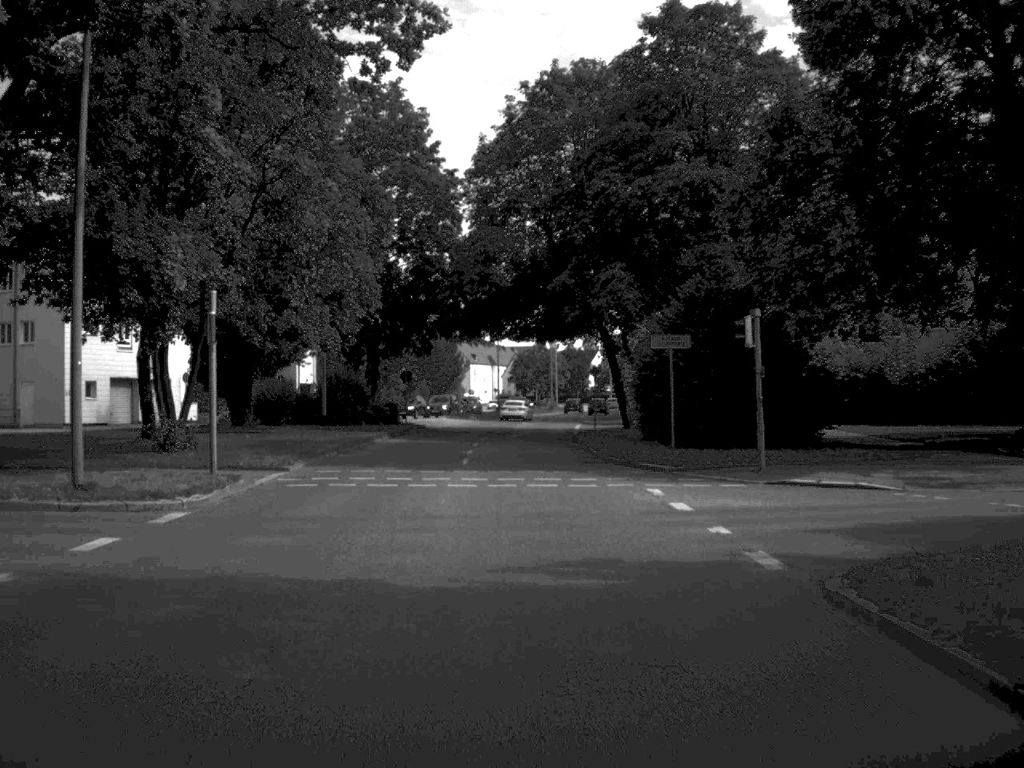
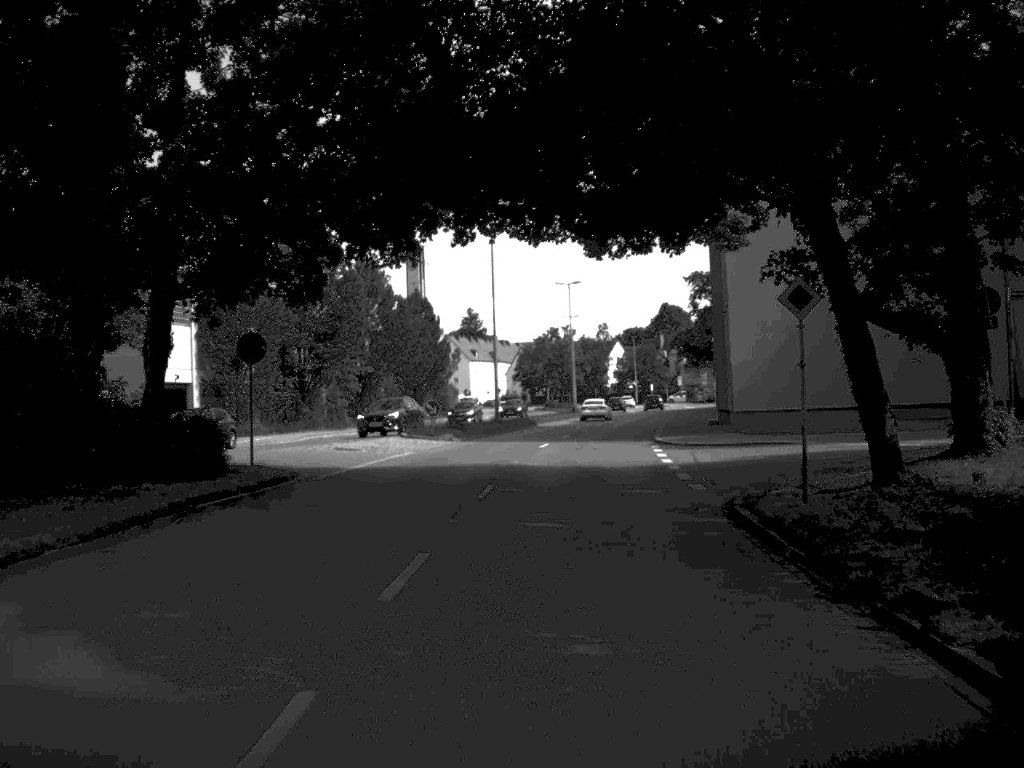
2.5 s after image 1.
(-0.5, +37.5) m; 0°
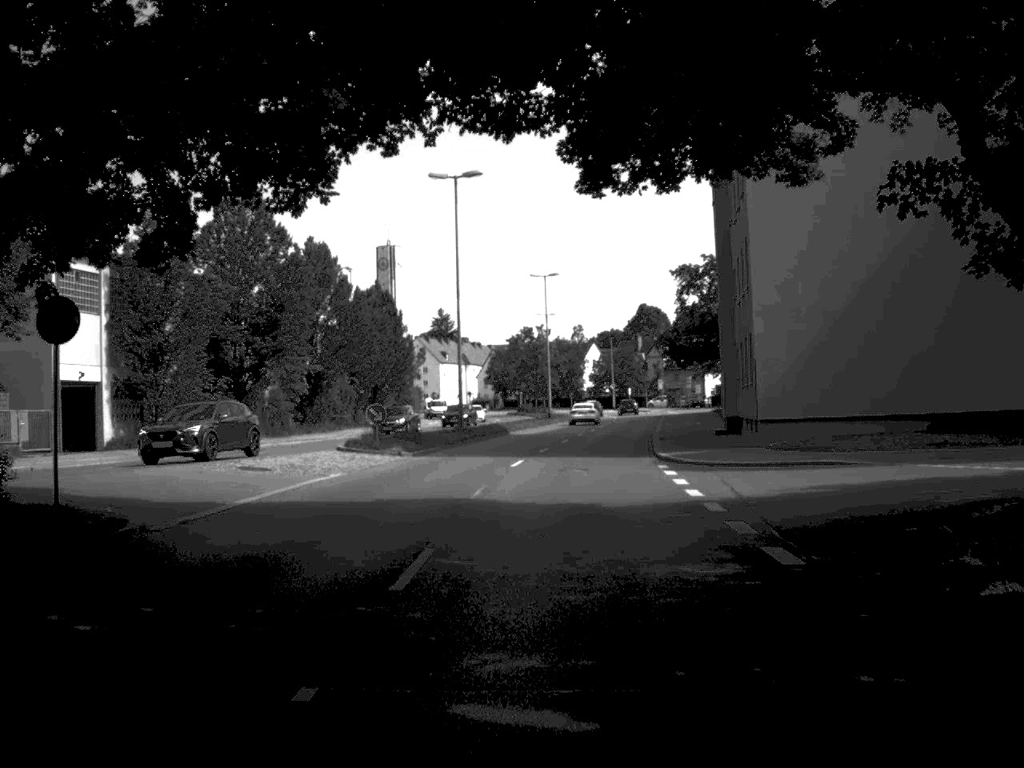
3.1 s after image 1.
(+0.1, +9.2) m; +1°
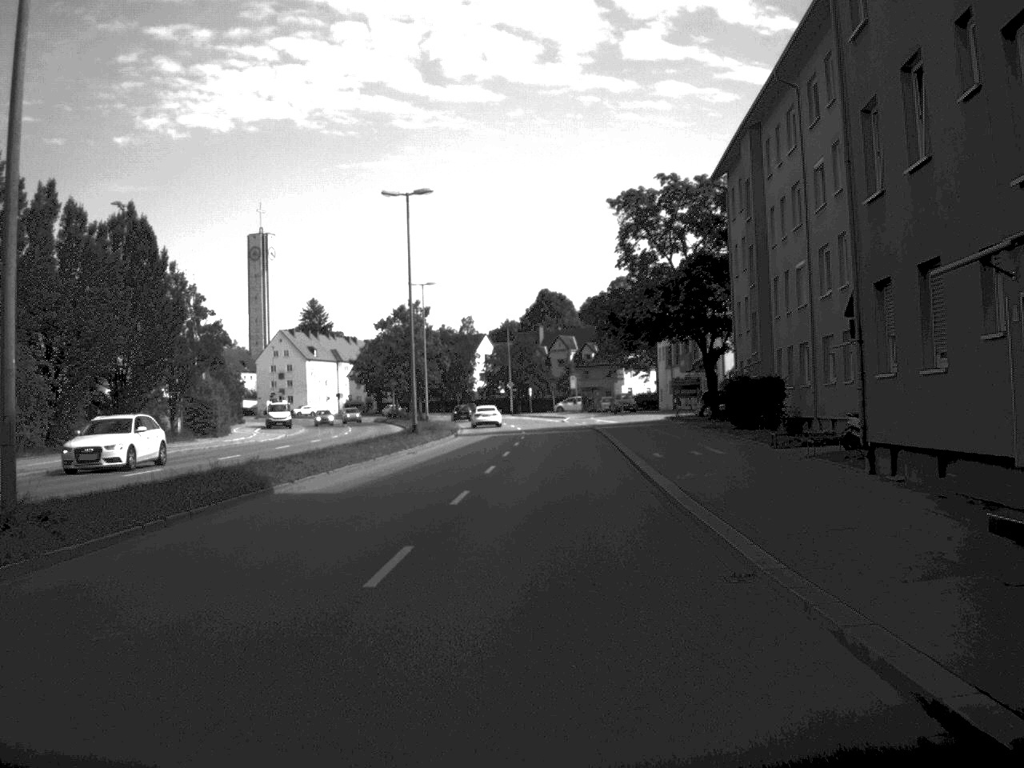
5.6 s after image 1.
(+1.6, +36.0) m; +5°
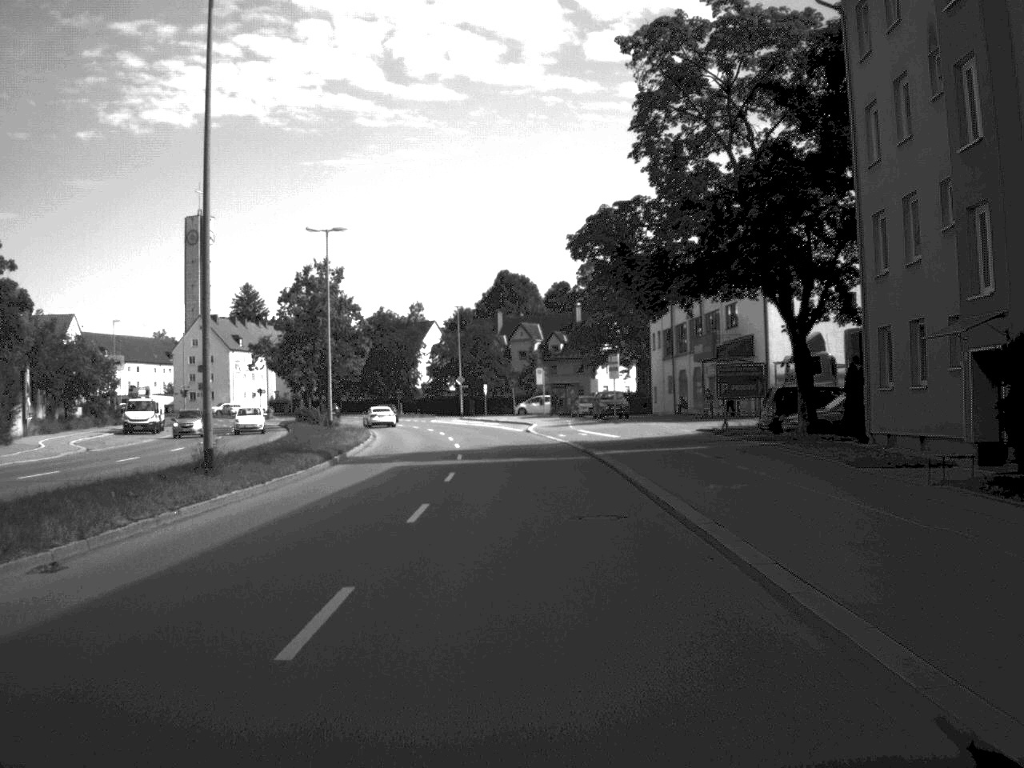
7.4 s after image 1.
(+0.5, +28.7) m; +2°
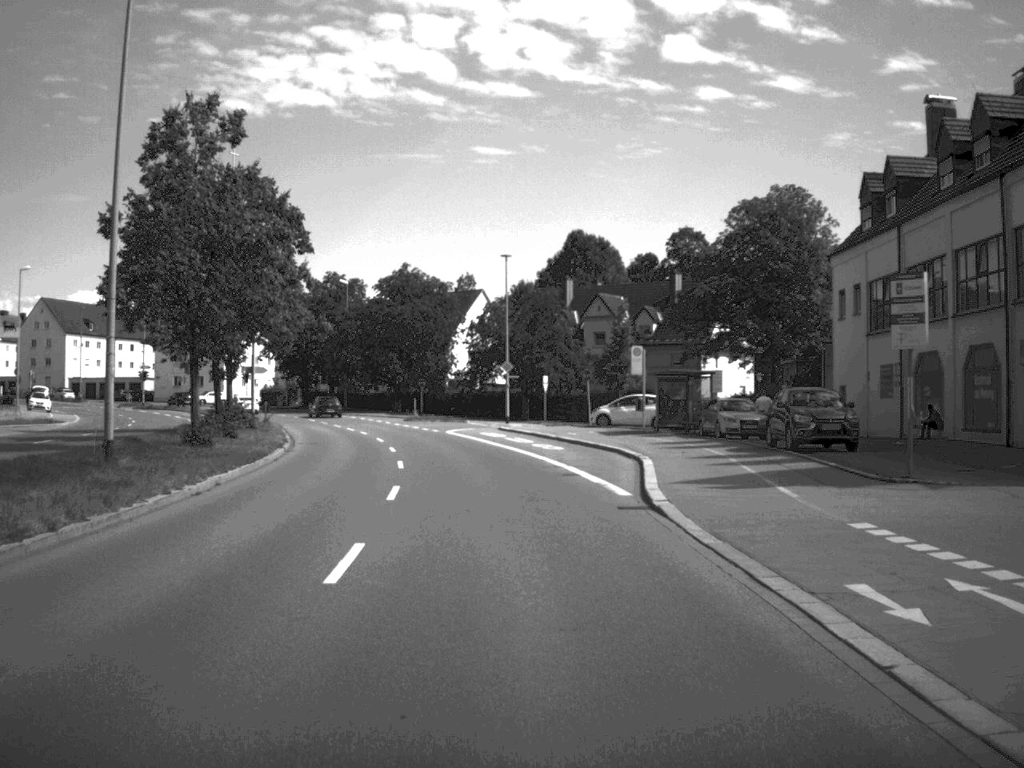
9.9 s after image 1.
(-0.8, +40.4) m; -3°
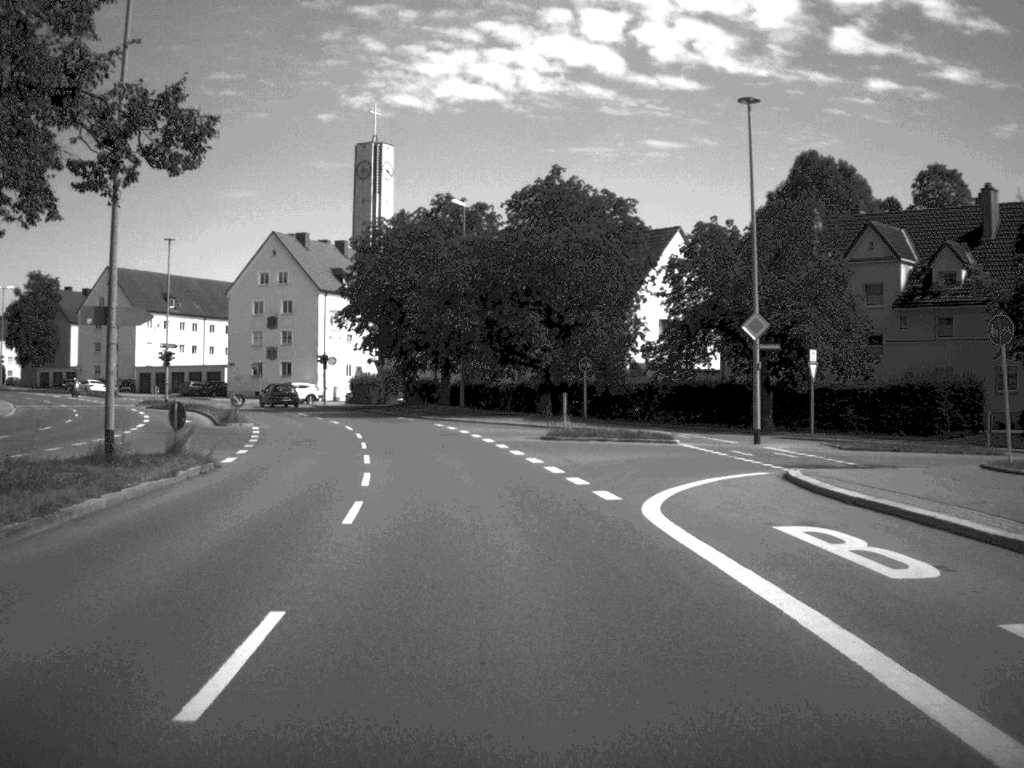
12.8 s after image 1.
(-2.6, +40.2) m; -8°
